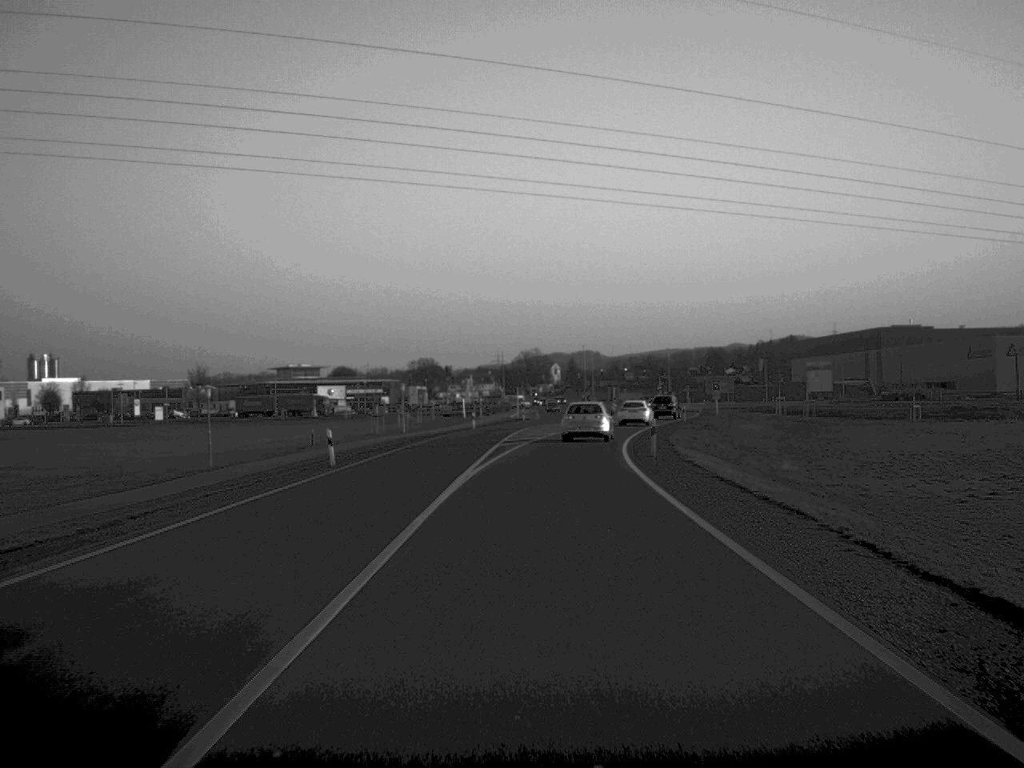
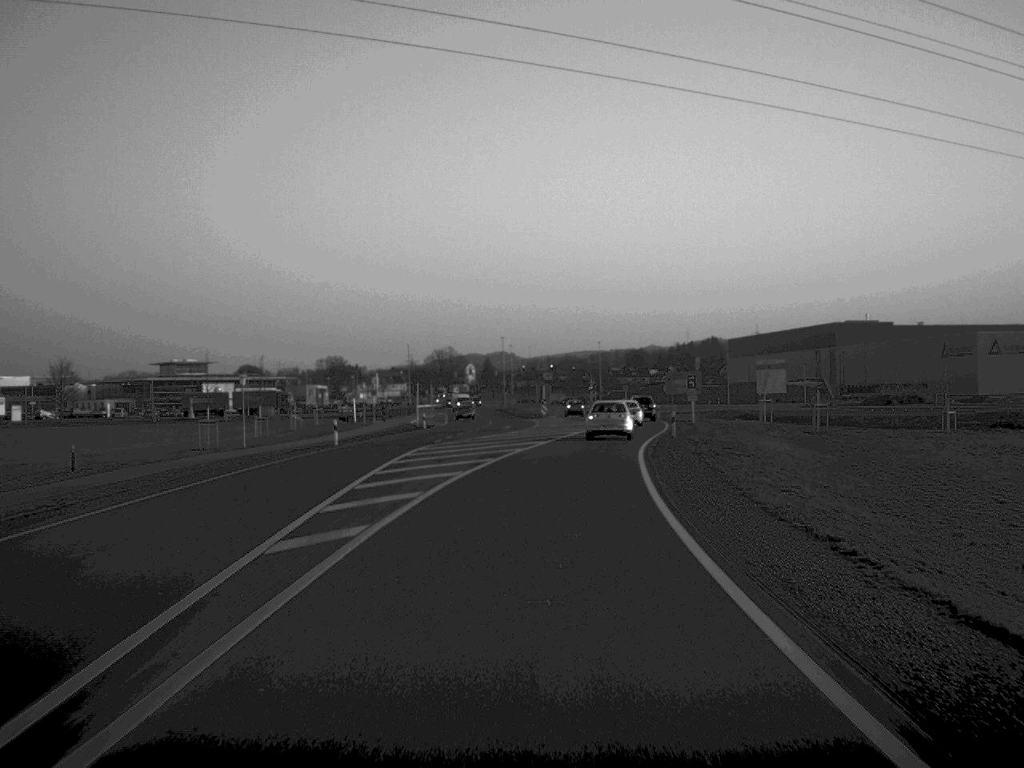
(+0.8, +31.7) m; +4°
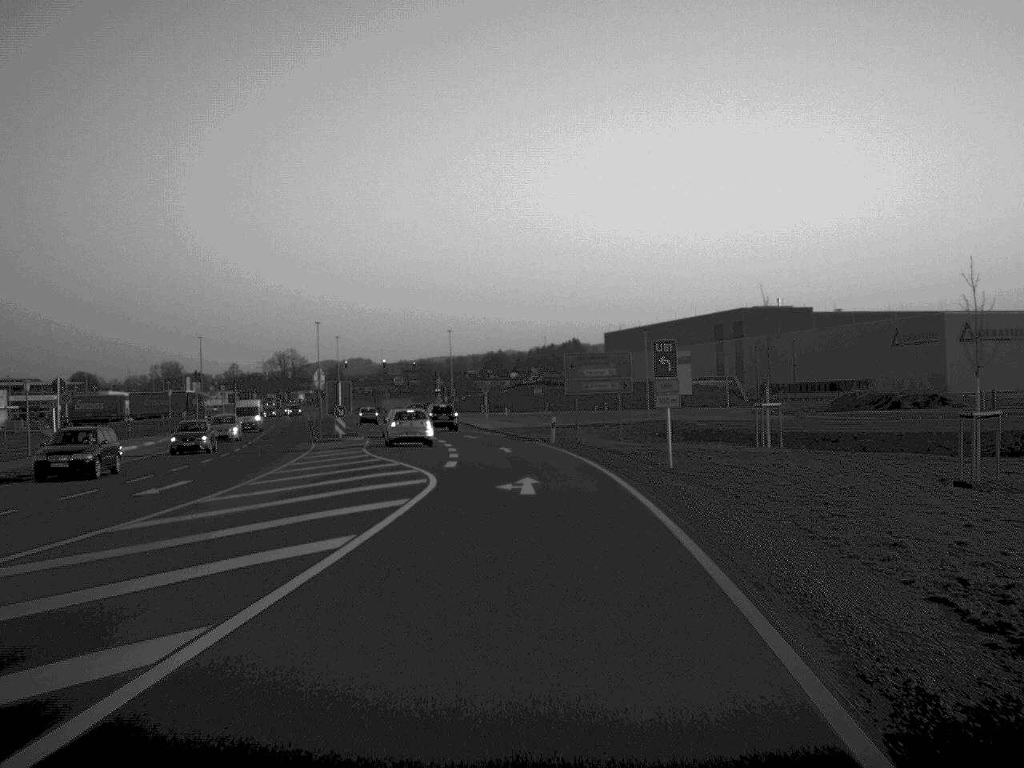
(+3.5, +49.3) m; +6°
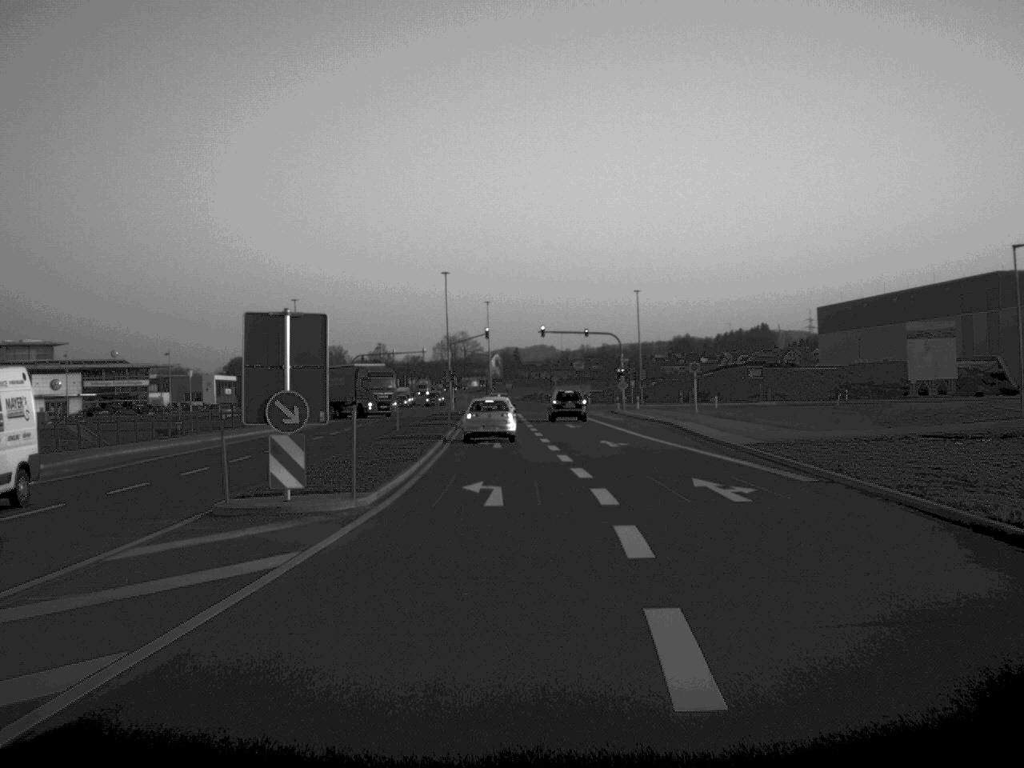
(-2.7, +42.8) m; -8°
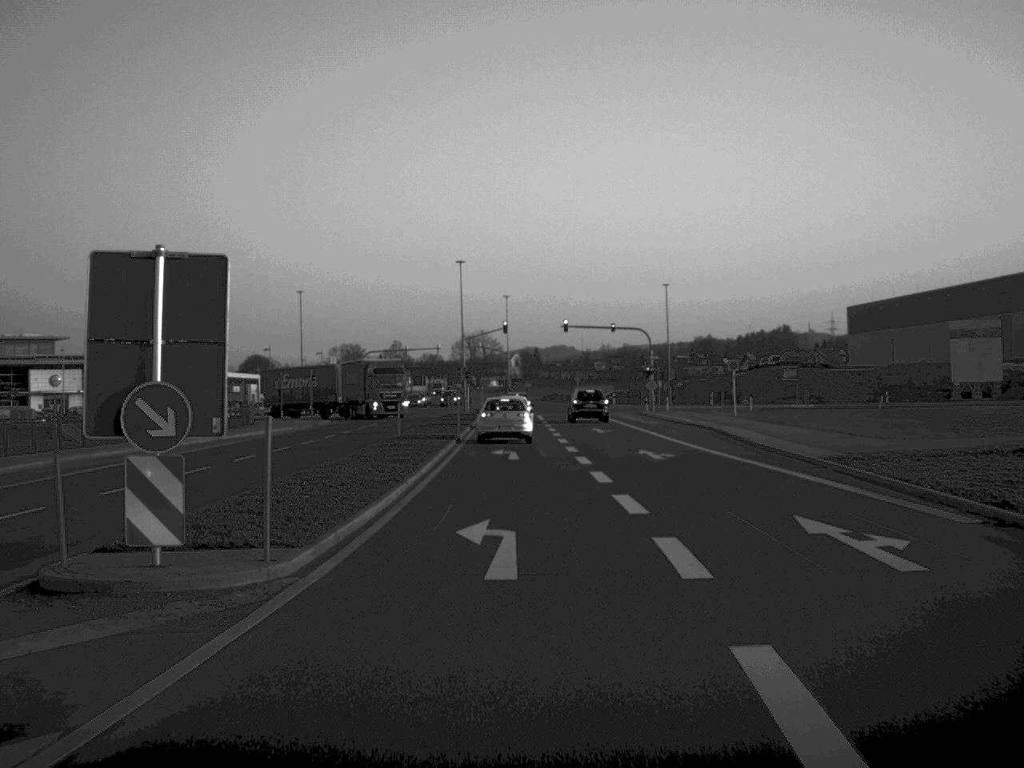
(-0.1, +7.4) m; -1°
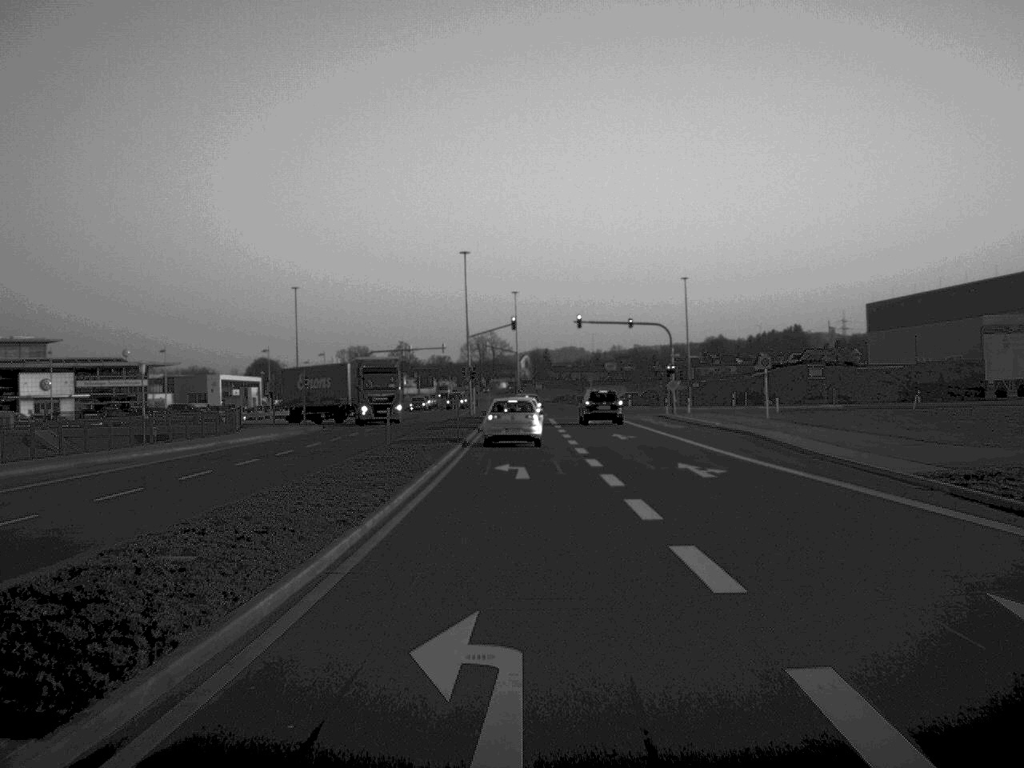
(0.0, +6.7) m; 0°
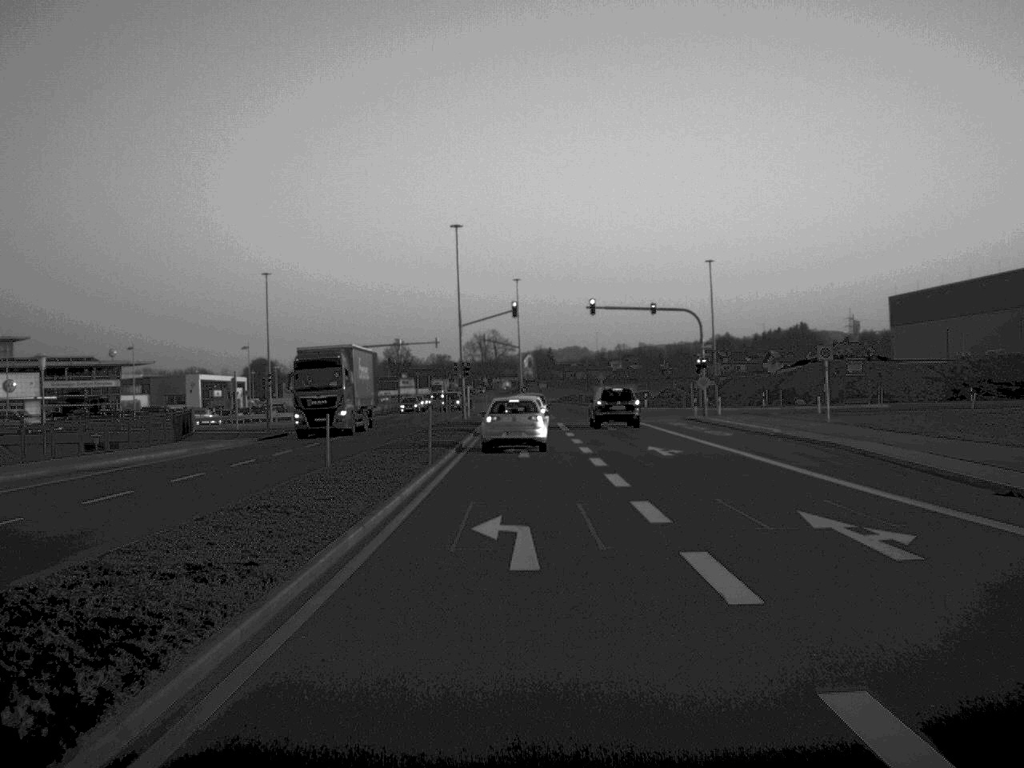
(0.0, +12.6) m; 0°
